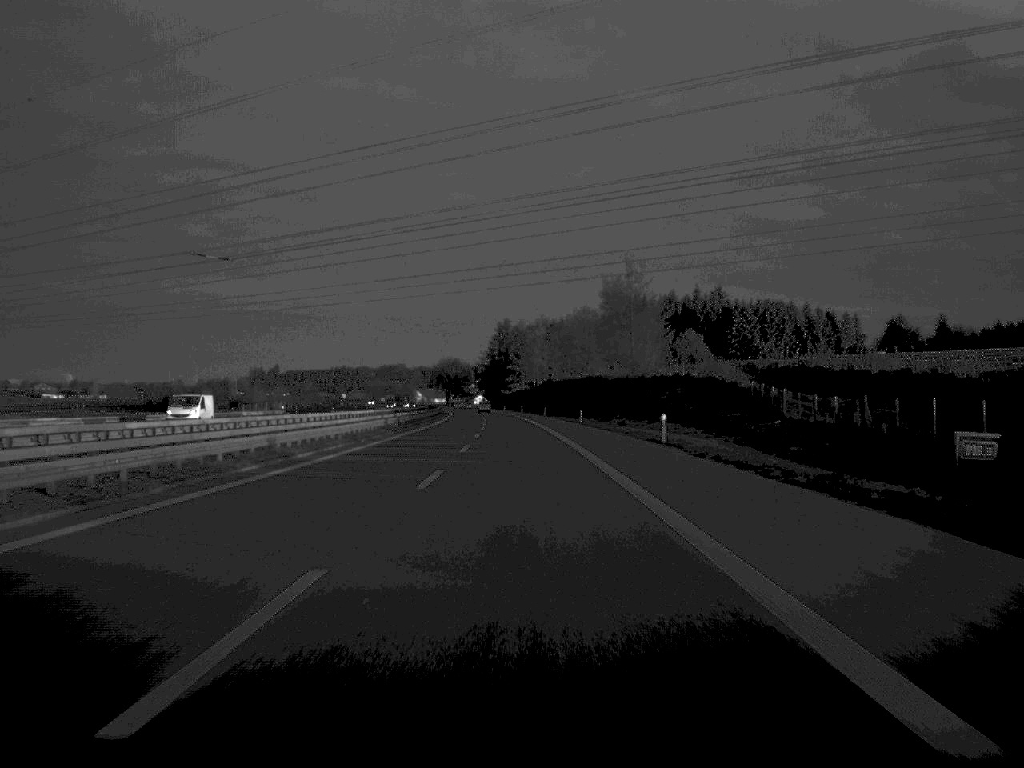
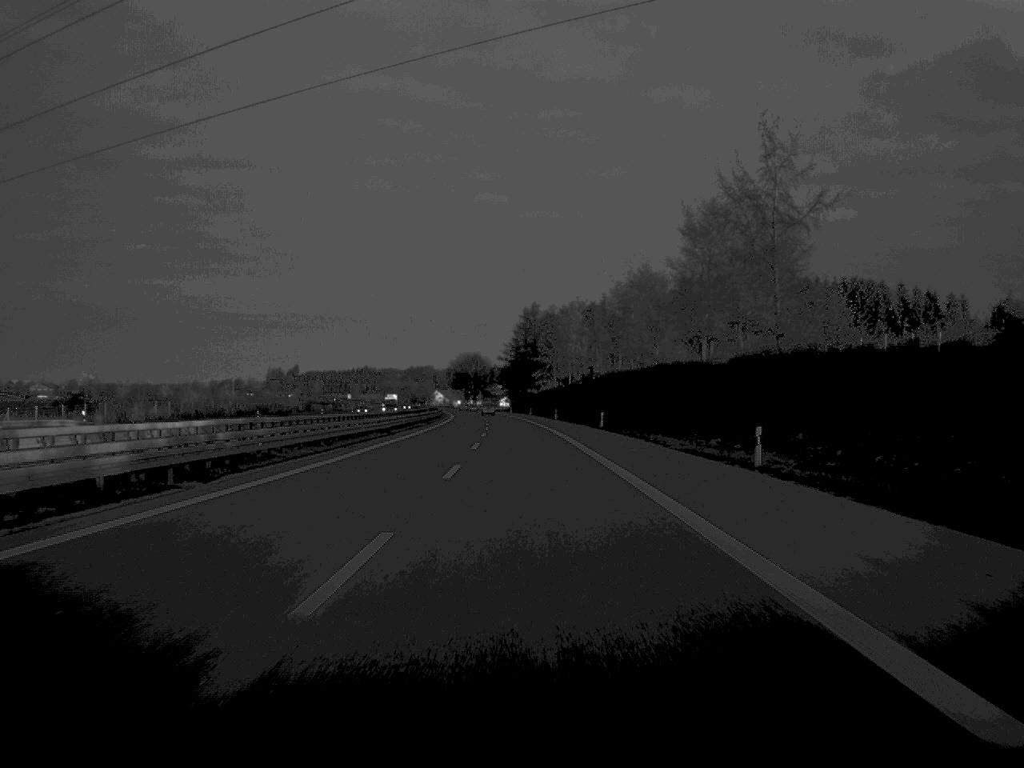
(-0.8, +67.9) m; -1°
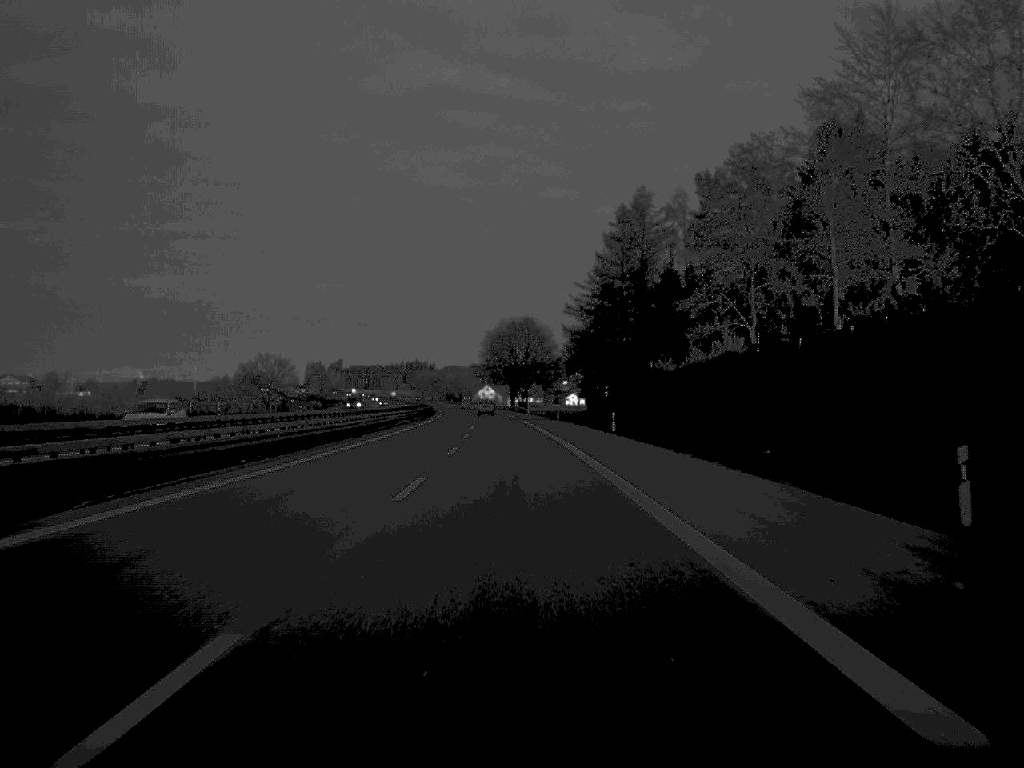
(-4.0, +168.5) m; -3°
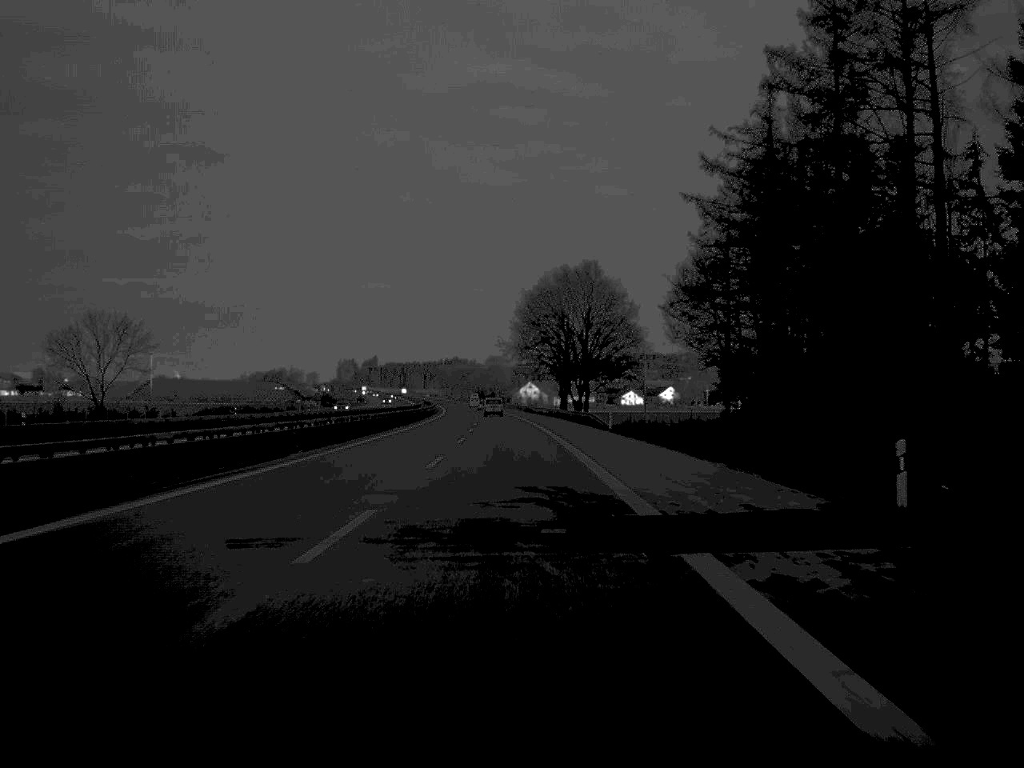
(-1.8, +97.8) m; -2°
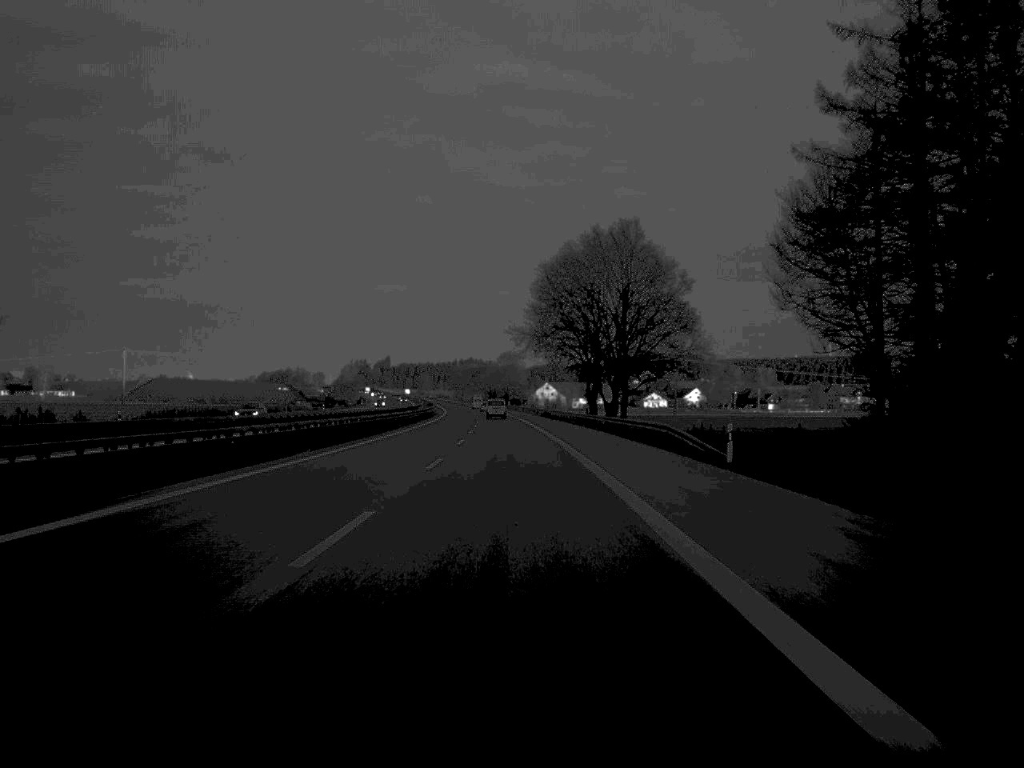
(-0.2, +35.9) m; -1°
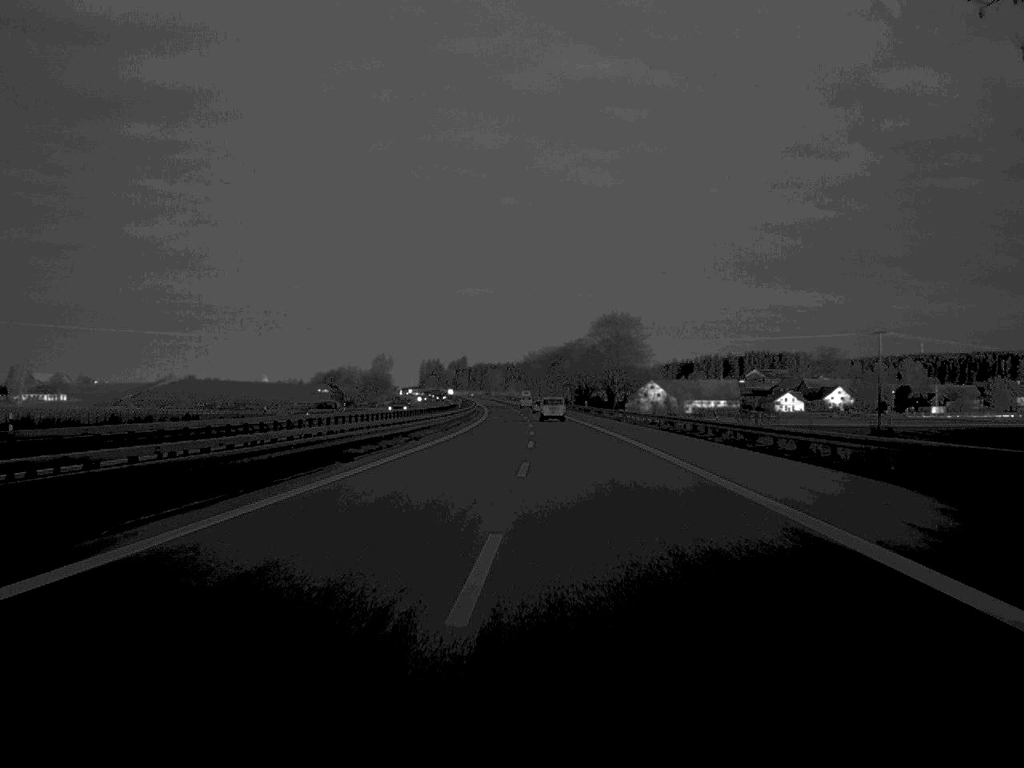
(-4.4, +129.1) m; -4°
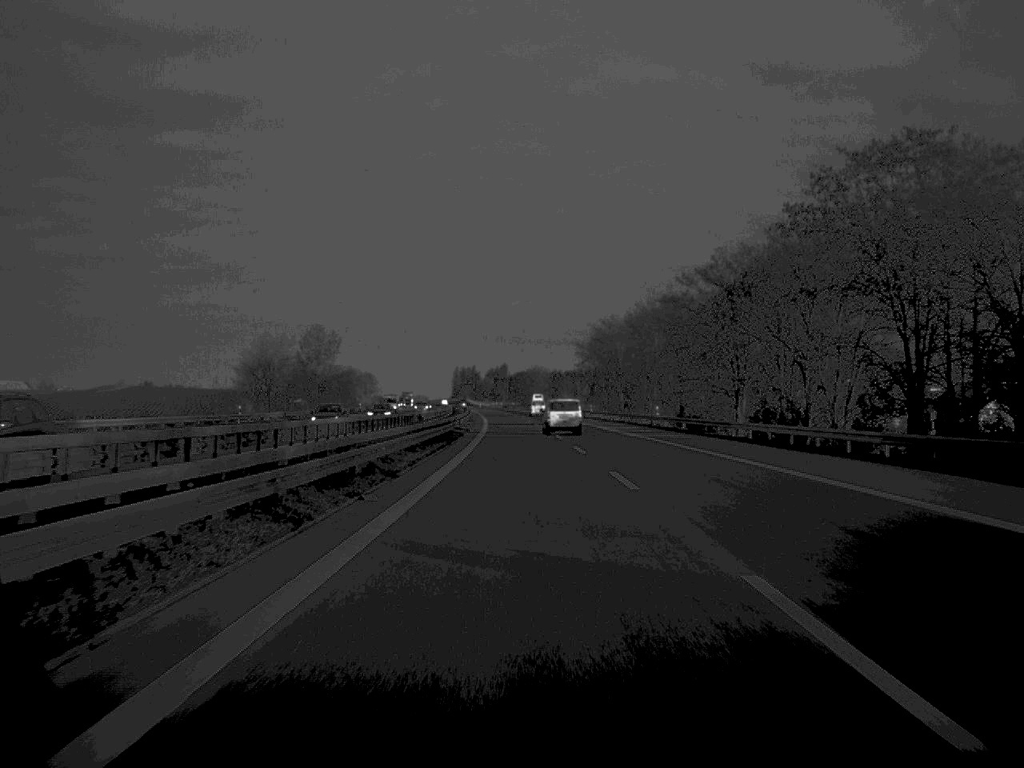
(-3.1, +165.1) m; -2°
